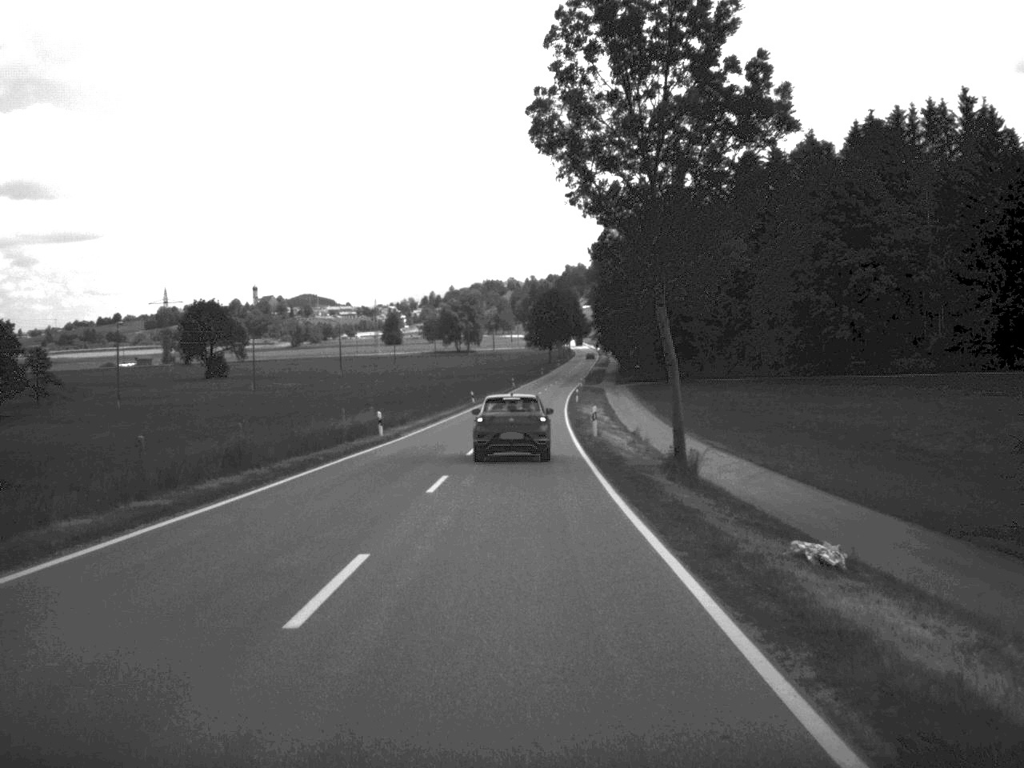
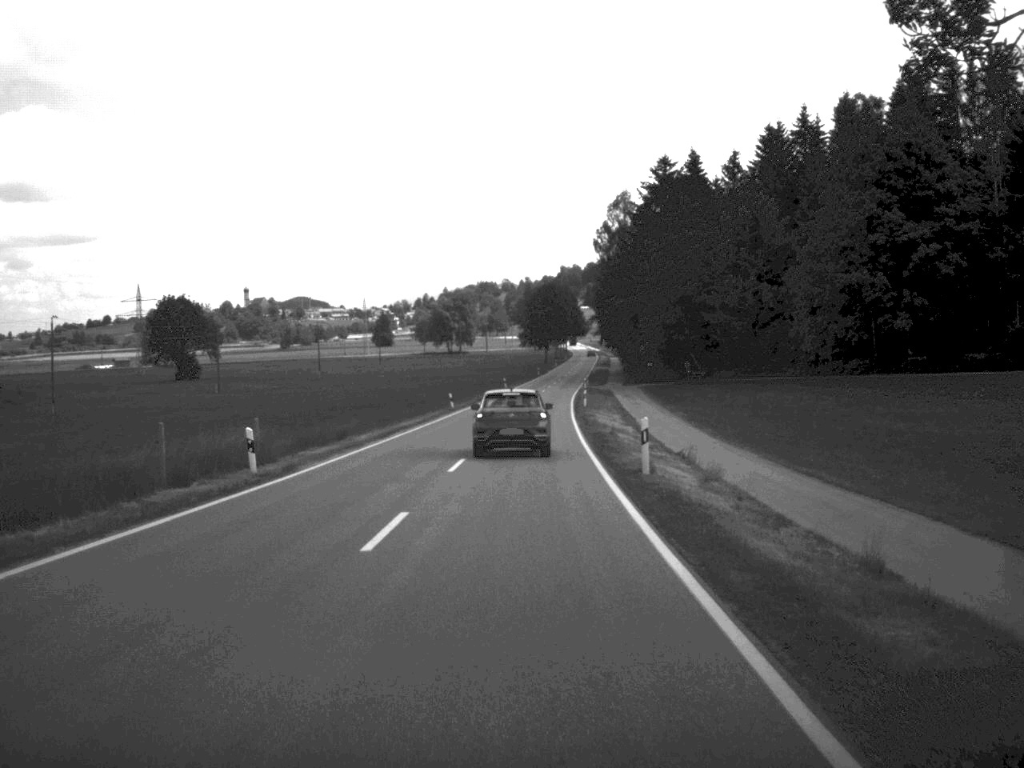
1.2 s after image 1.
(0.0, +19.7) m; 0°
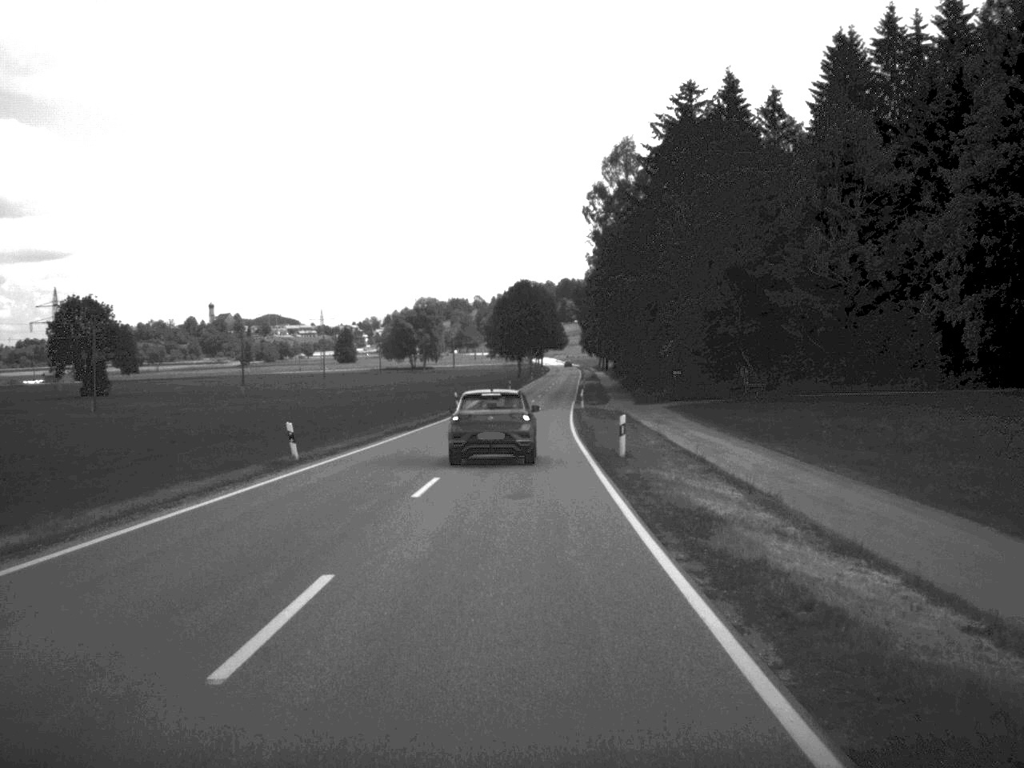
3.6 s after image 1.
(+0.4, +41.6) m; +1°
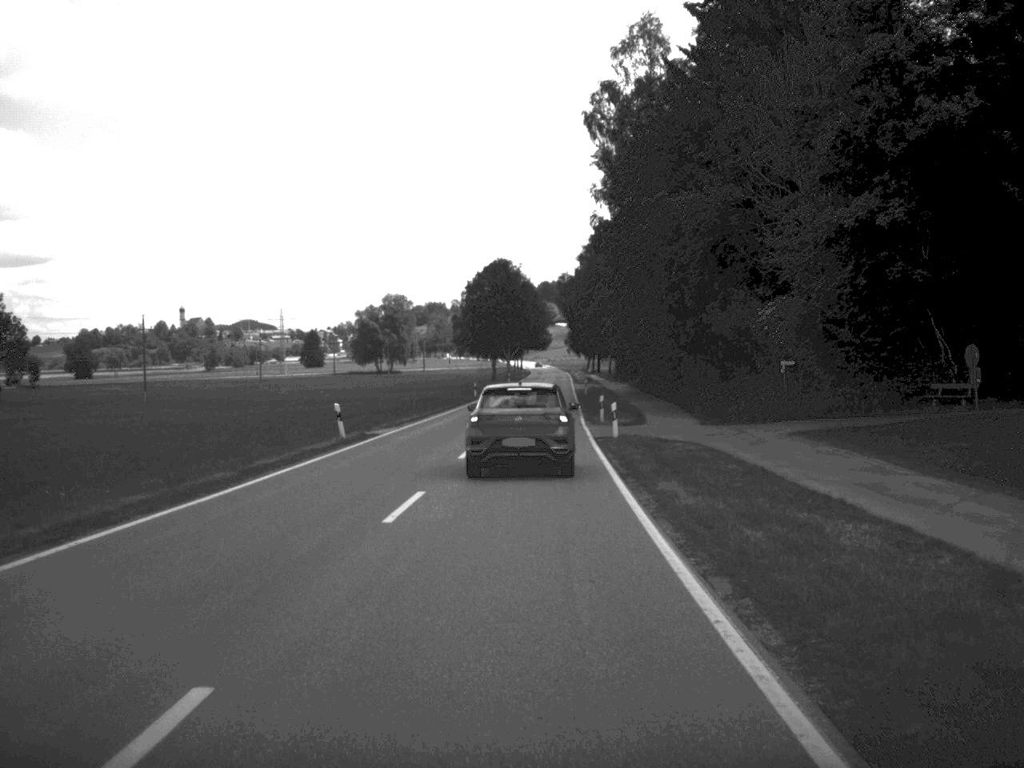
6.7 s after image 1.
(+0.2, +39.9) m; +1°
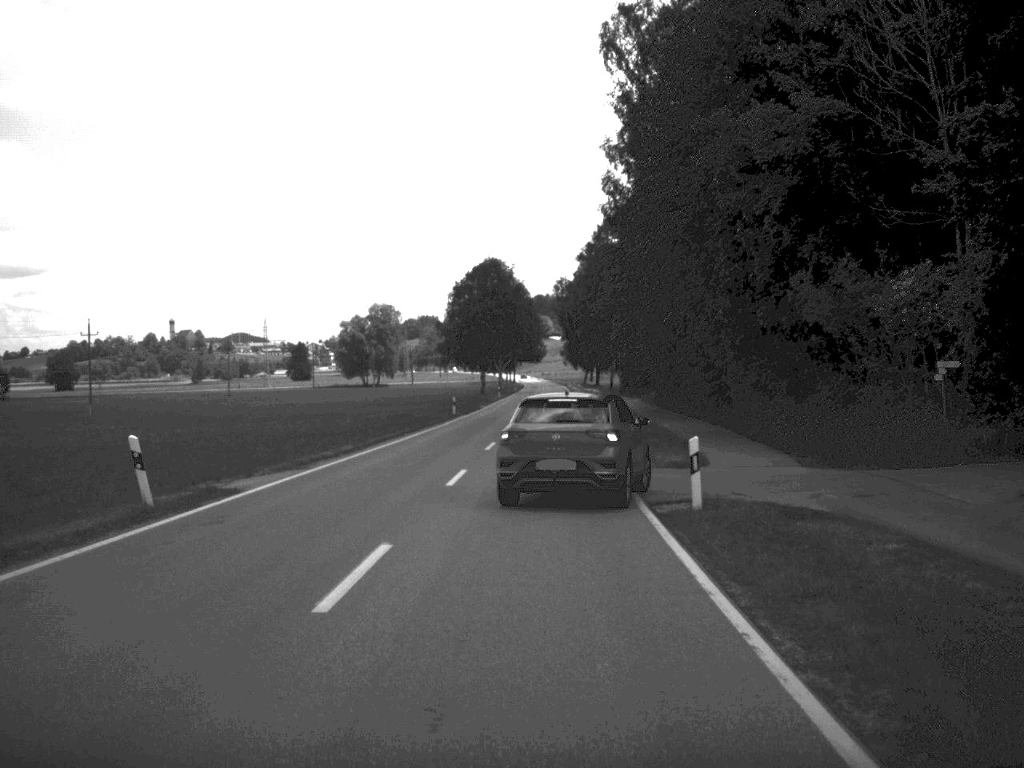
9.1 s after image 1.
(0.0, +17.1) m; 0°
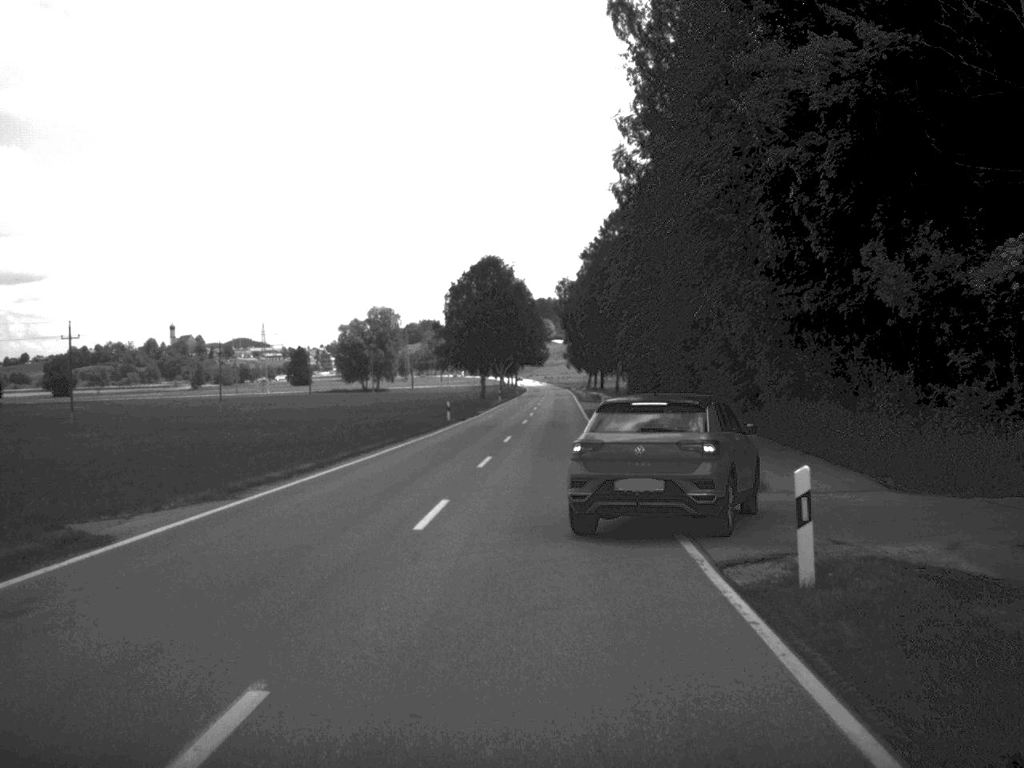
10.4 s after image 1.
(0.0, +6.3) m; 0°
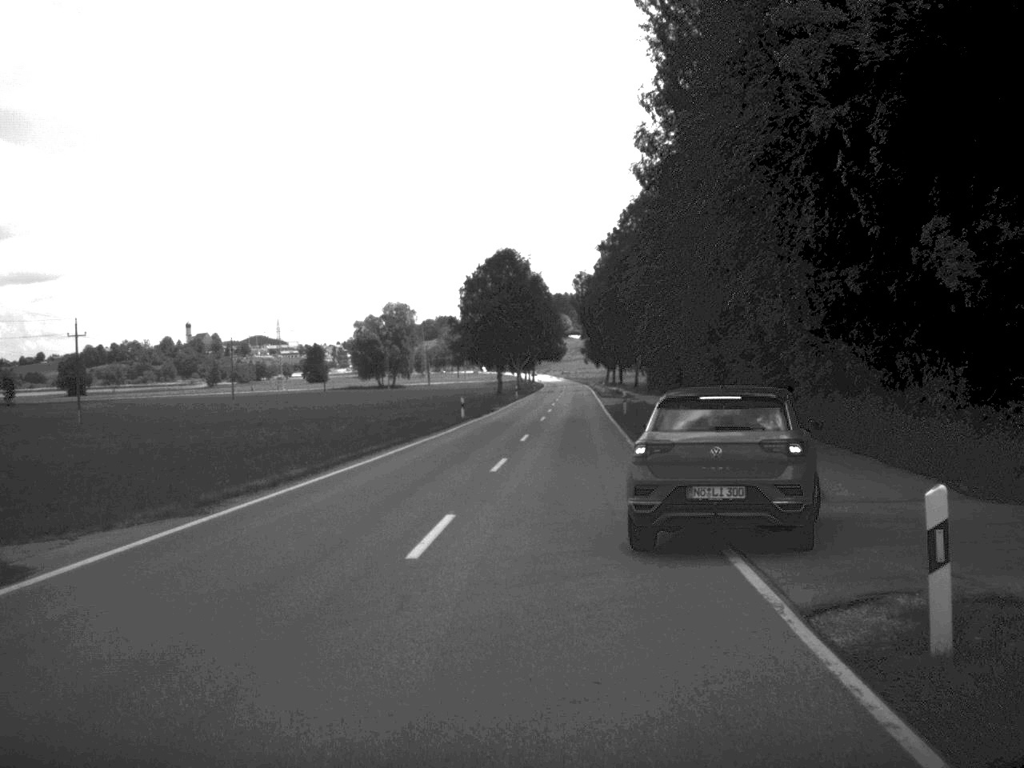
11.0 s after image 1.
(0.0, +2.9) m; -1°
